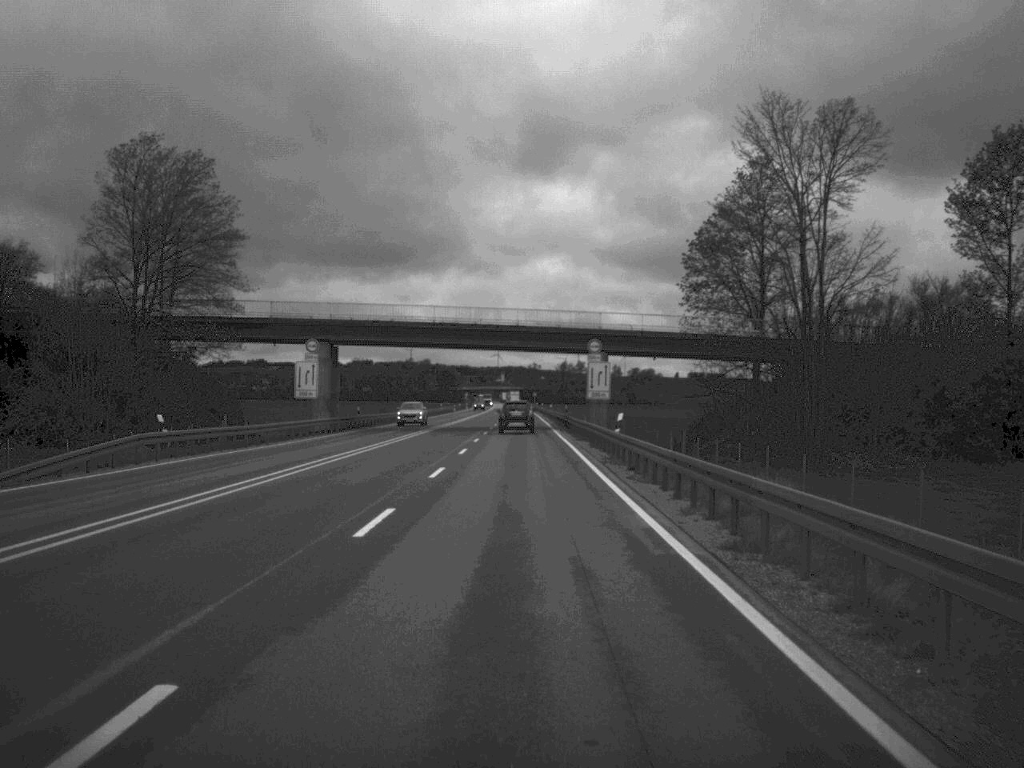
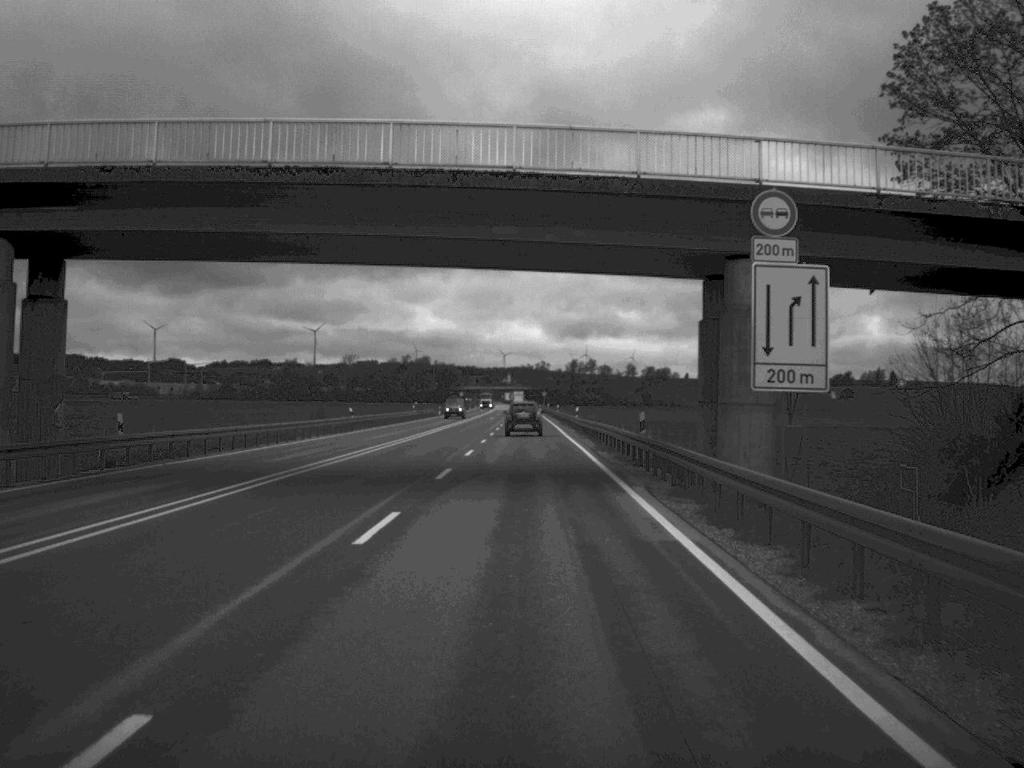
(-0.2, +48.8) m; 0°
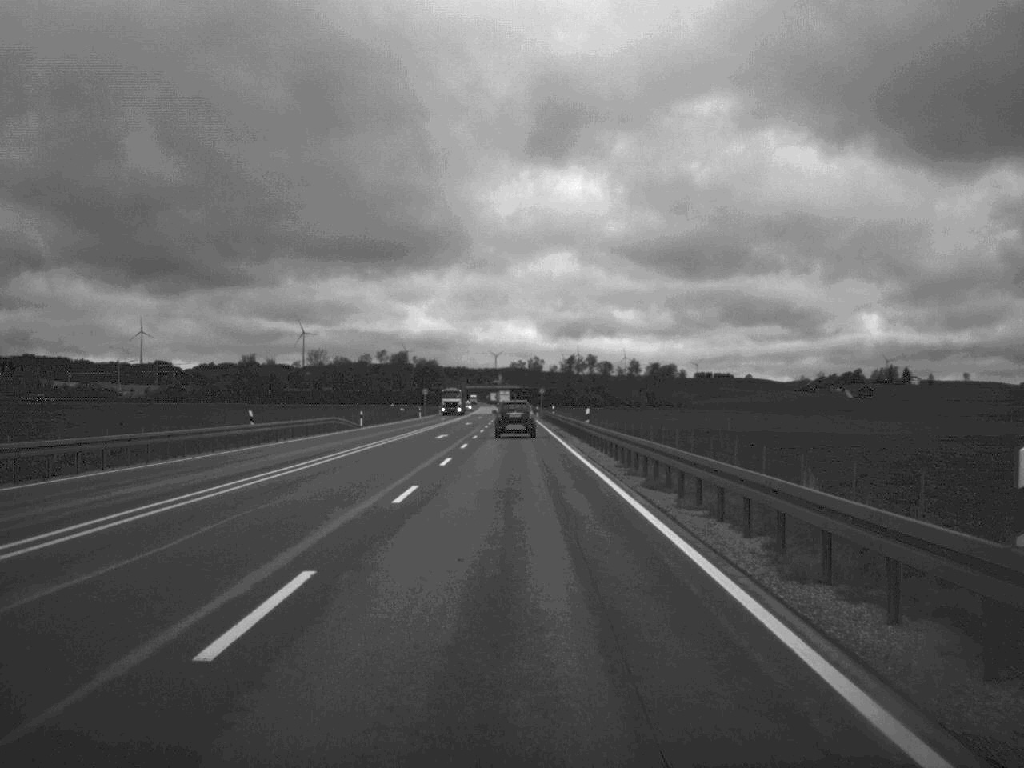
(+0.2, +66.3) m; 0°
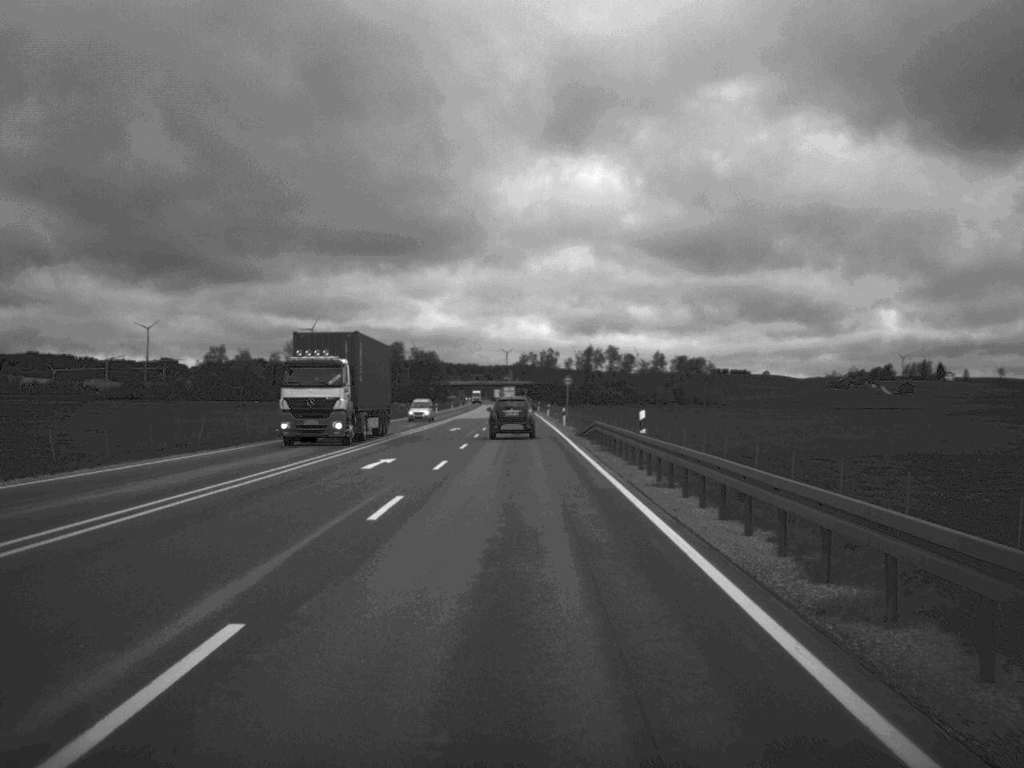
(-0.4, +63.1) m; -1°
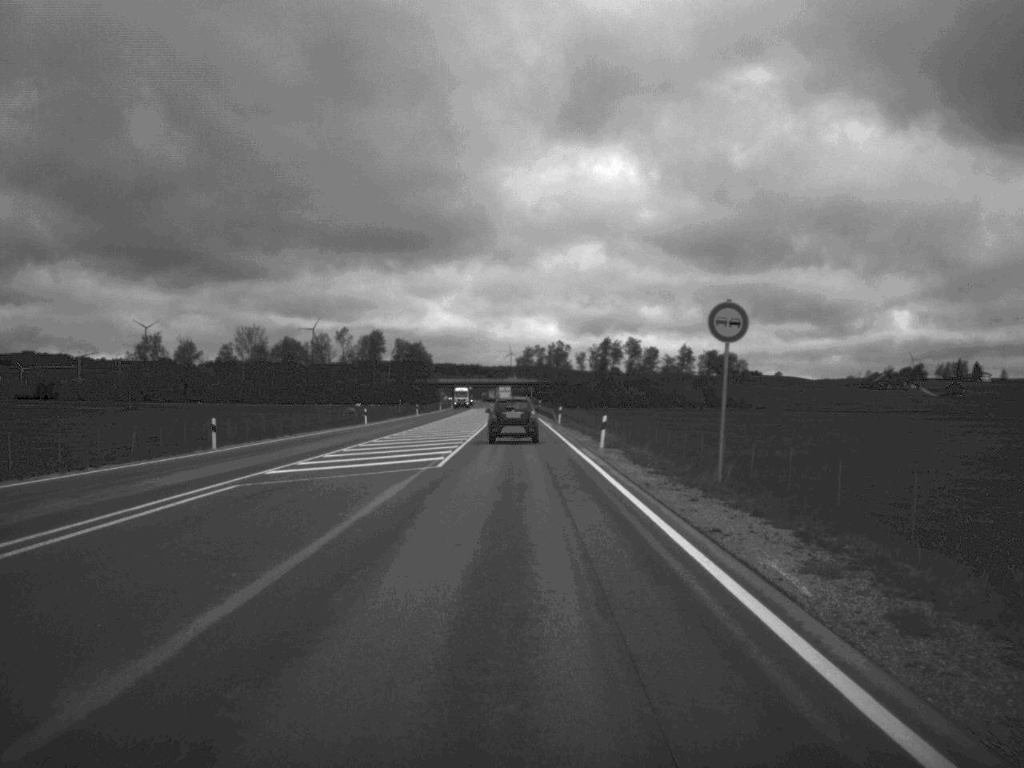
(-0.4, +76.5) m; 0°
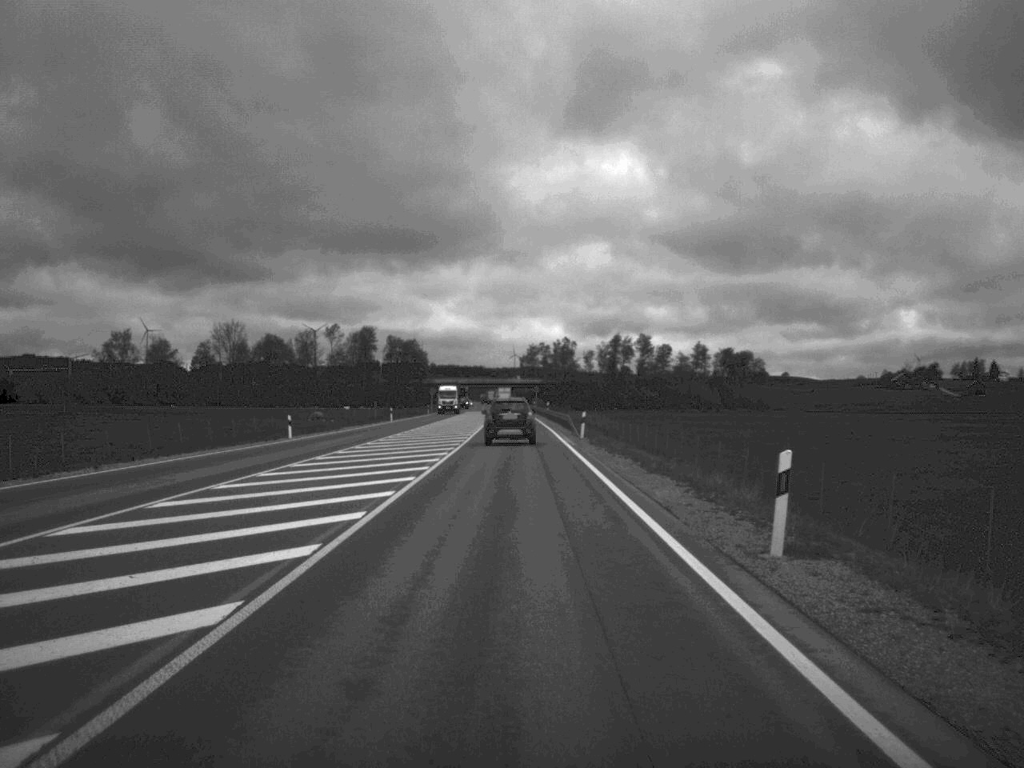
(0.0, +28.8) m; 0°
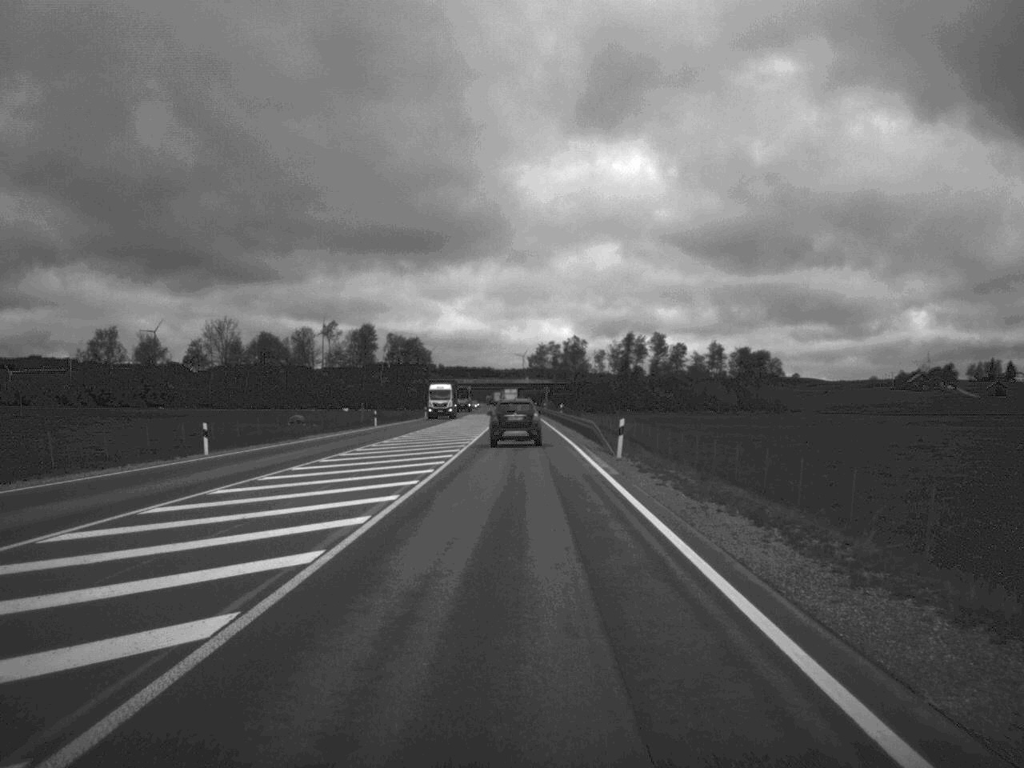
(-0.1, +16.7) m; 0°
